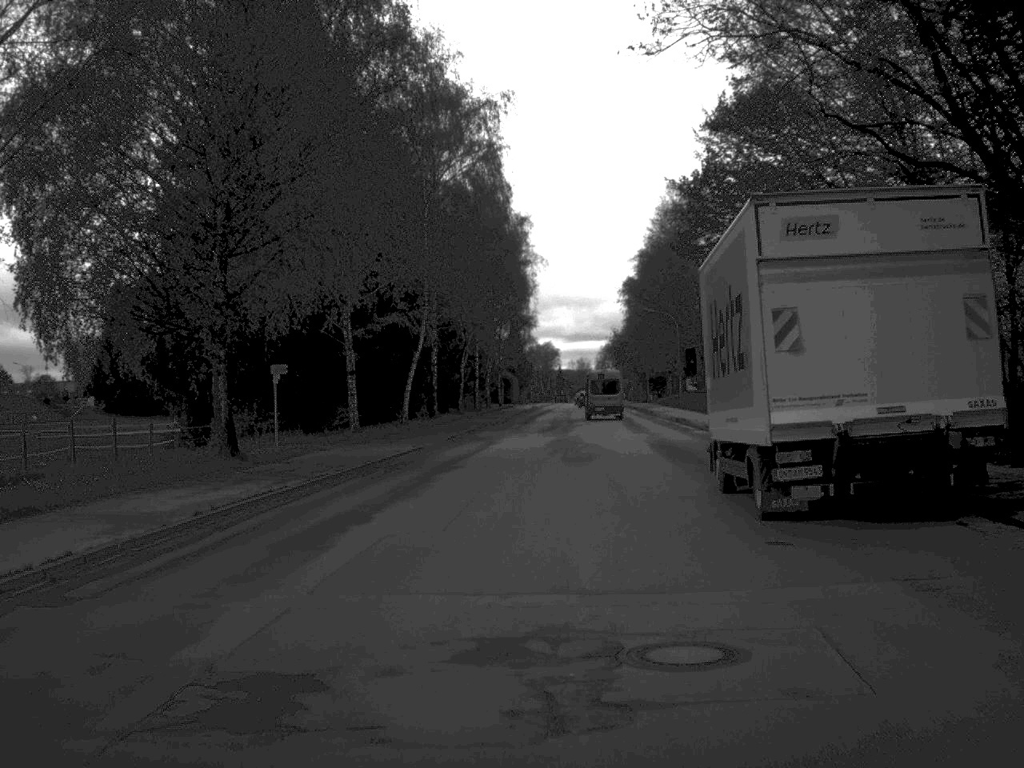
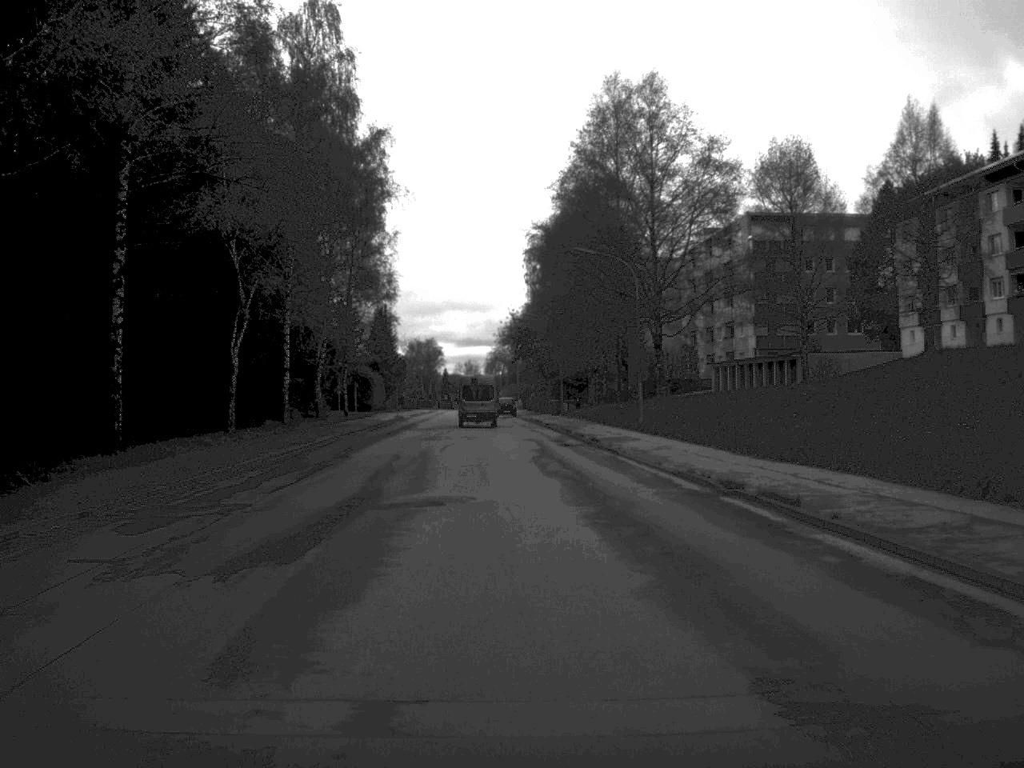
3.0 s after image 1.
(+2.1, +40.4) m; +5°
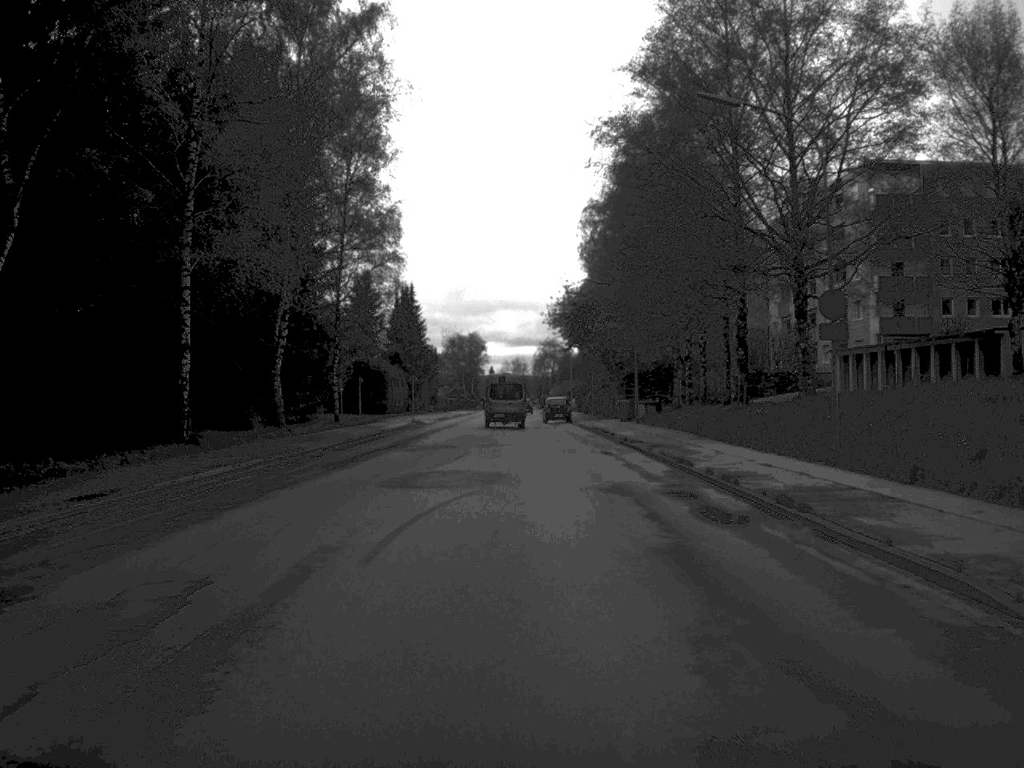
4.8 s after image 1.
(-0.5, +25.1) m; -2°
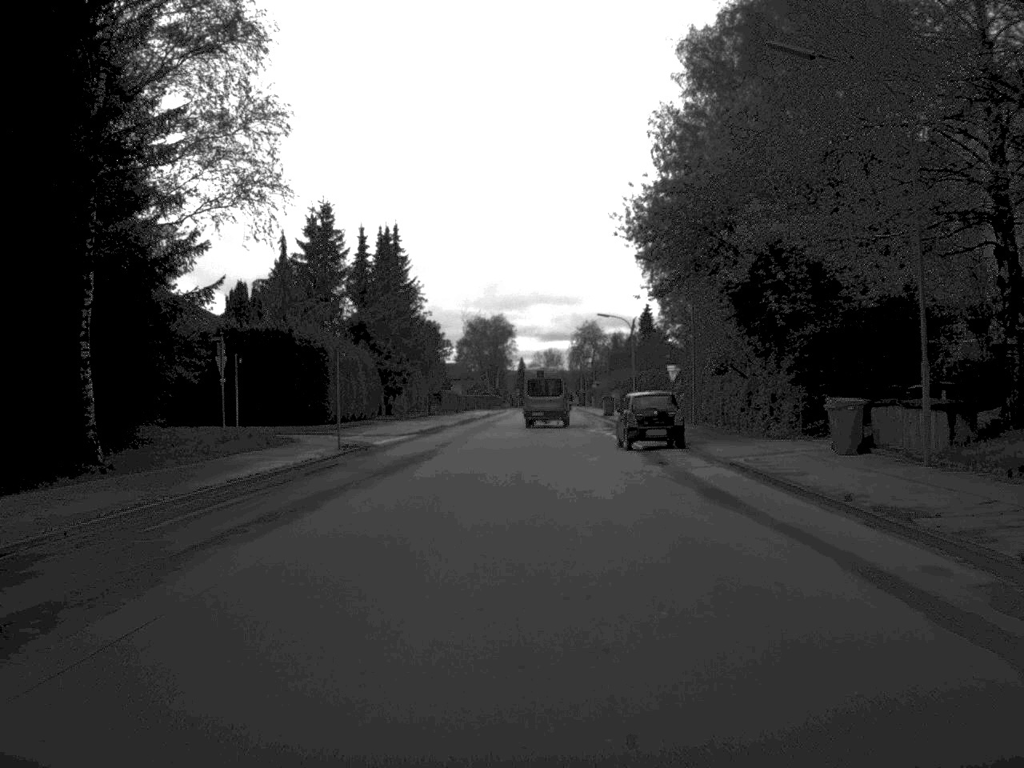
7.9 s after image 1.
(-0.7, +41.2) m; -2°
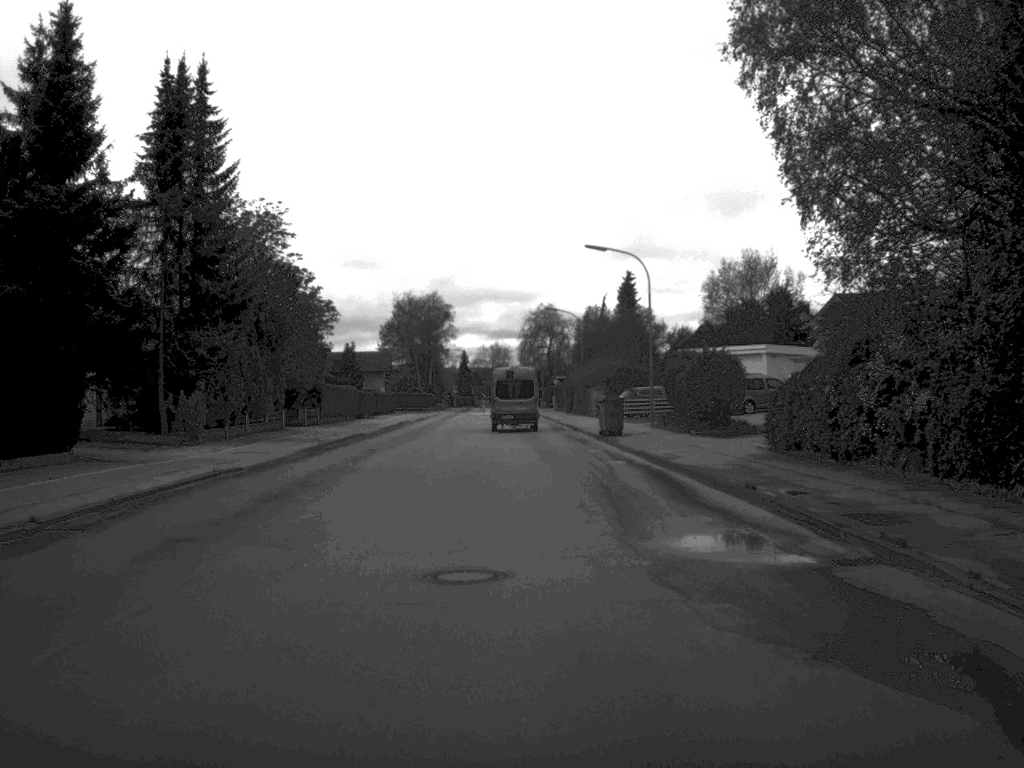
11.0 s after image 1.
(+0.6, +40.8) m; +2°
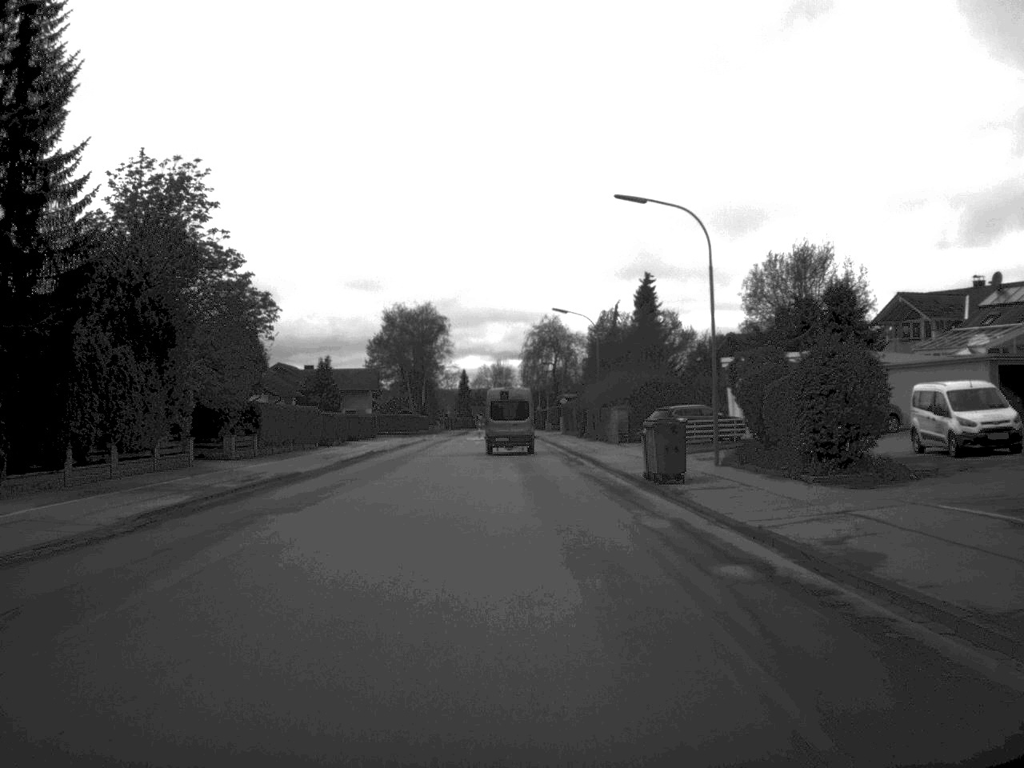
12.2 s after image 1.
(0.0, +15.9) m; 0°
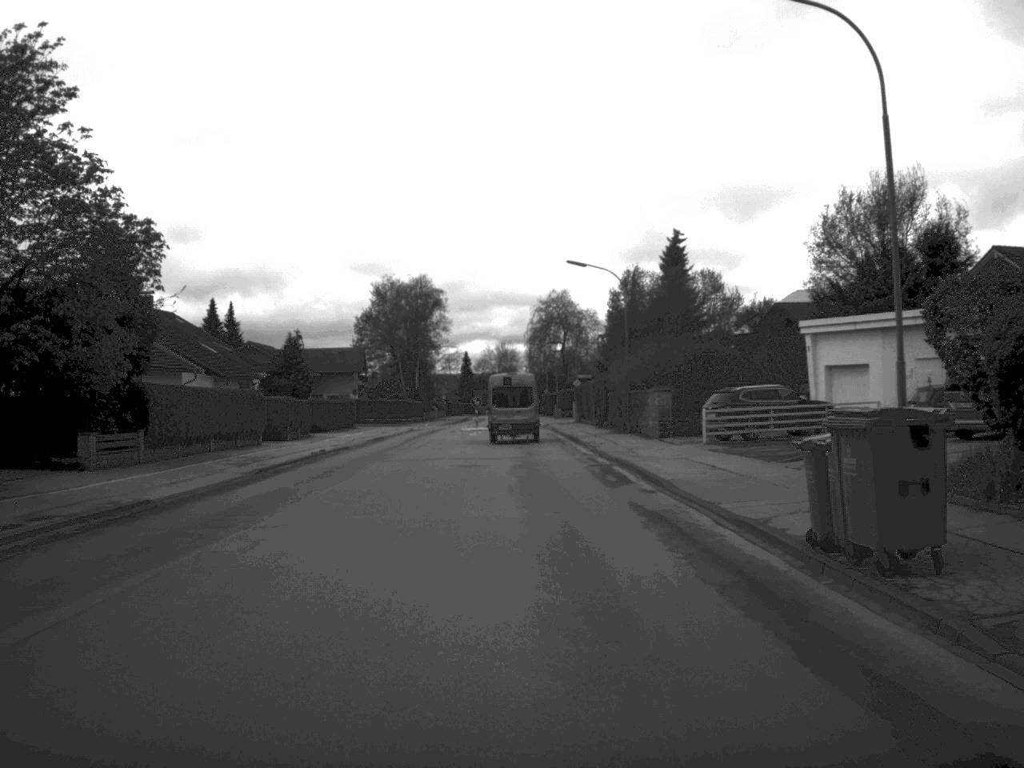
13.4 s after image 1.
(-0.1, +15.9) m; 0°
